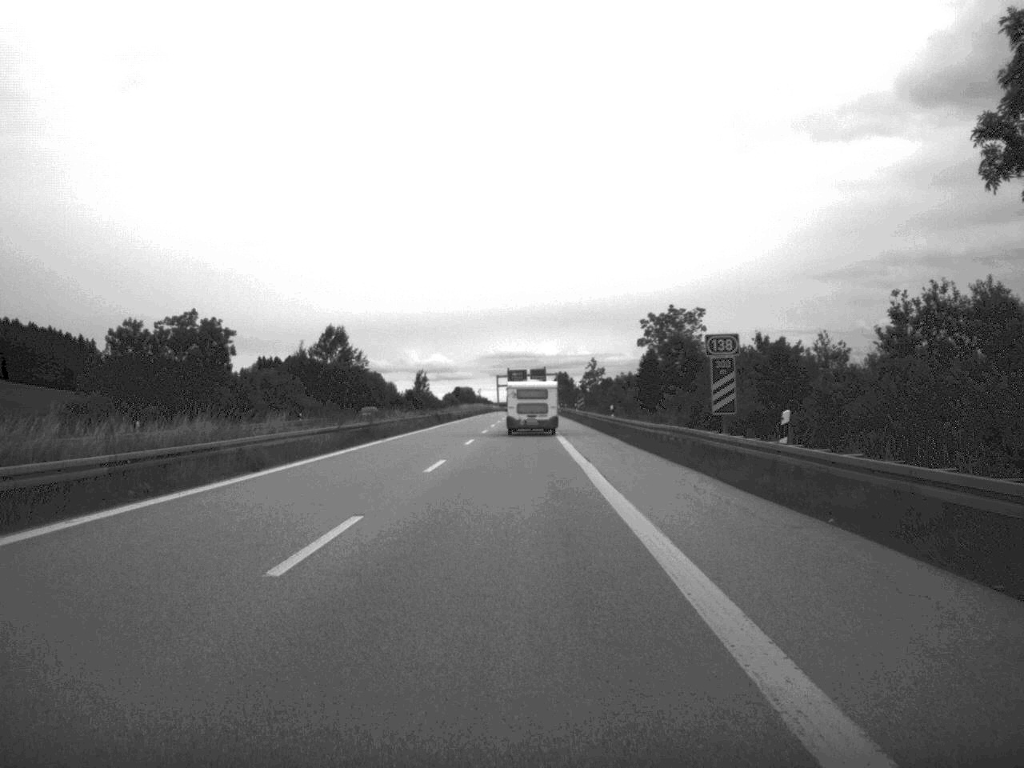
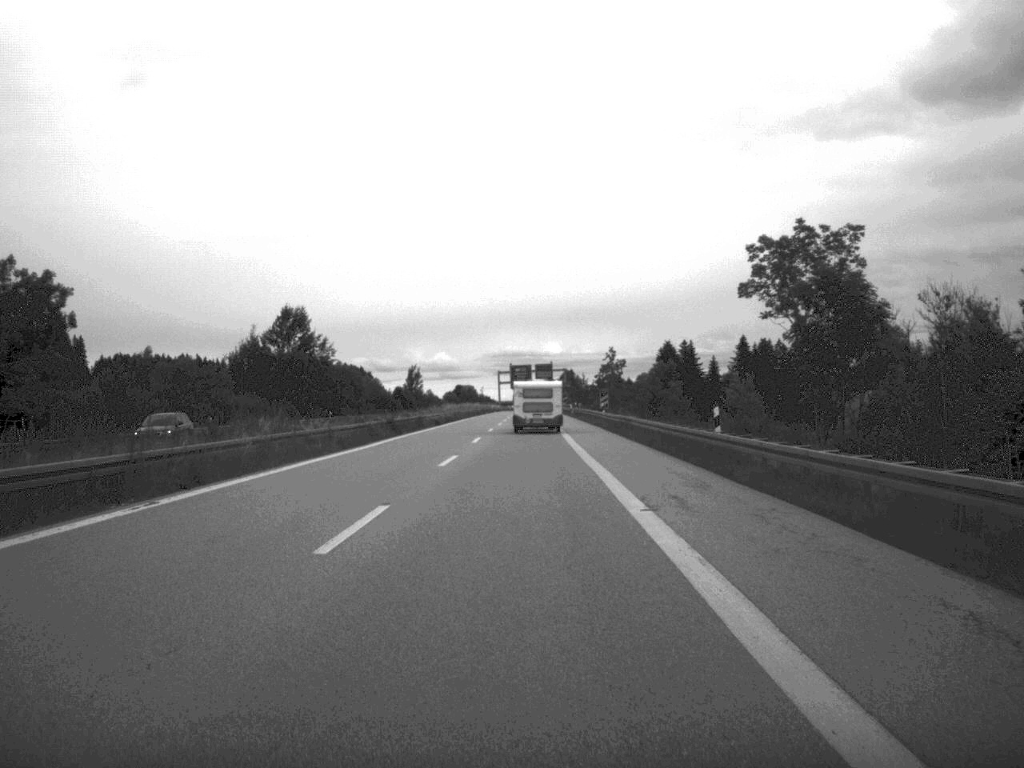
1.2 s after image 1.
(-0.1, +33.7) m; 0°
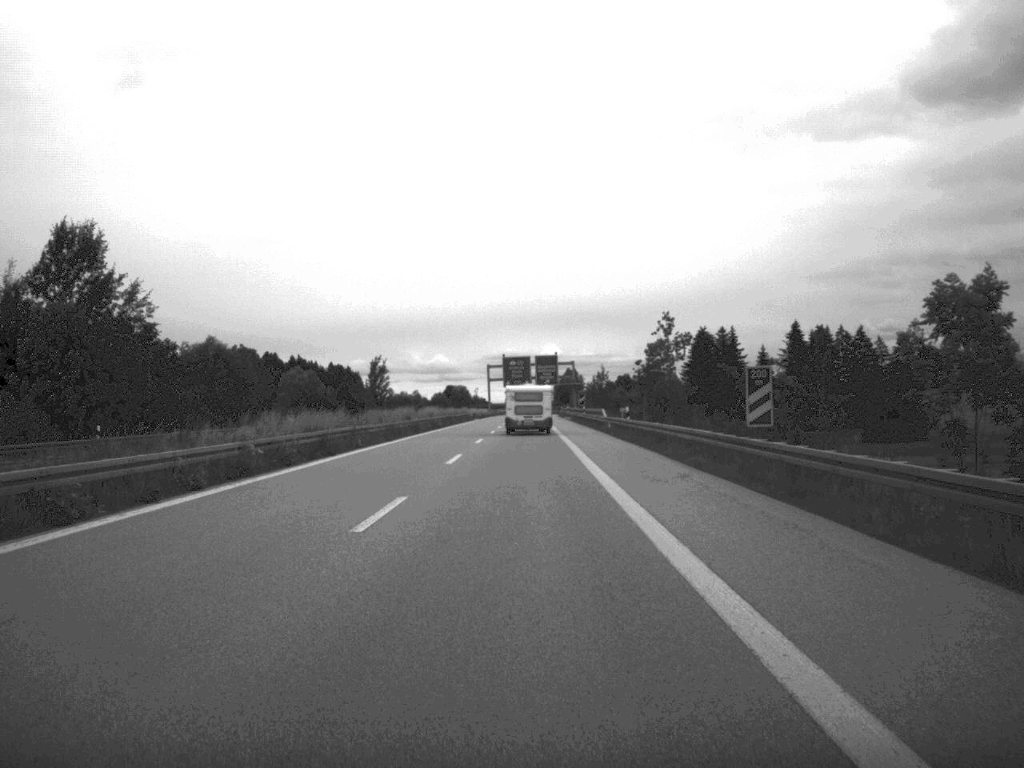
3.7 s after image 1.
(+0.2, +68.2) m; 0°
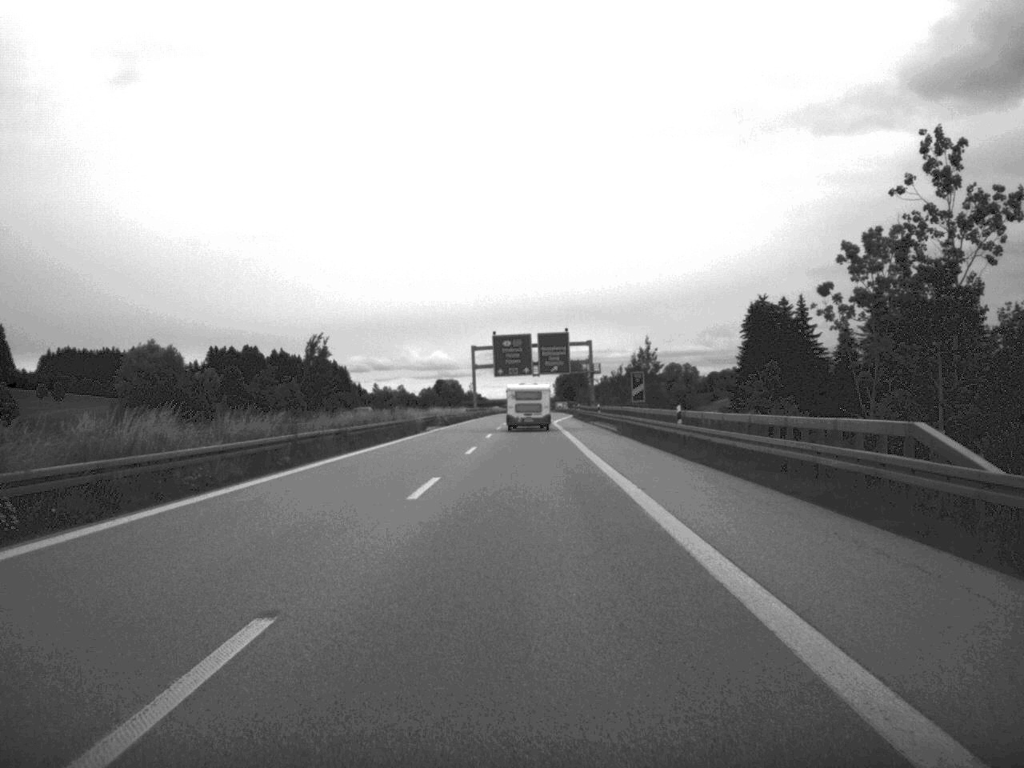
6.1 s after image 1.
(-0.1, +65.4) m; 0°
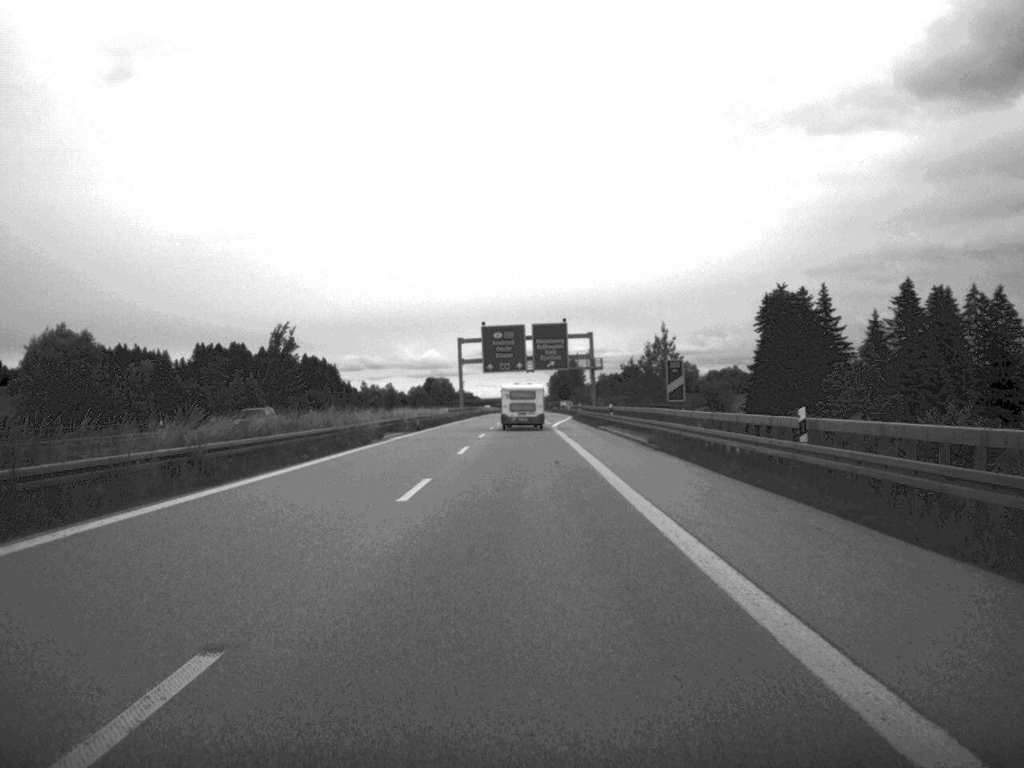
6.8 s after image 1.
(0.0, +18.7) m; 0°
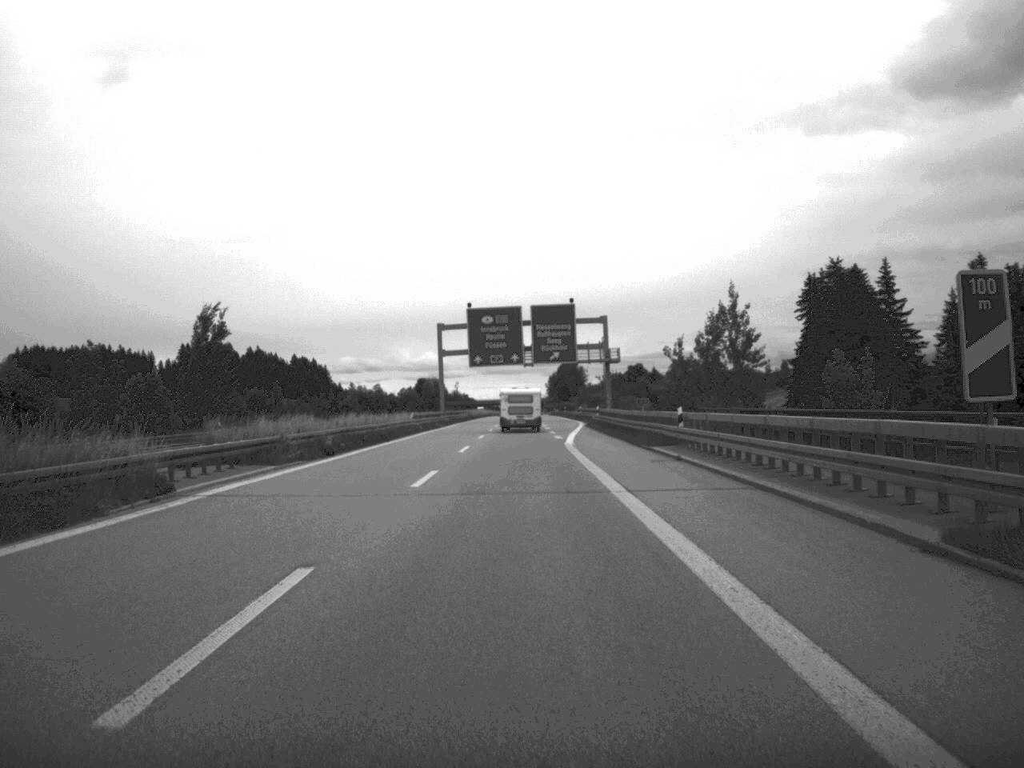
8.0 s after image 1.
(0.0, +31.6) m; 0°
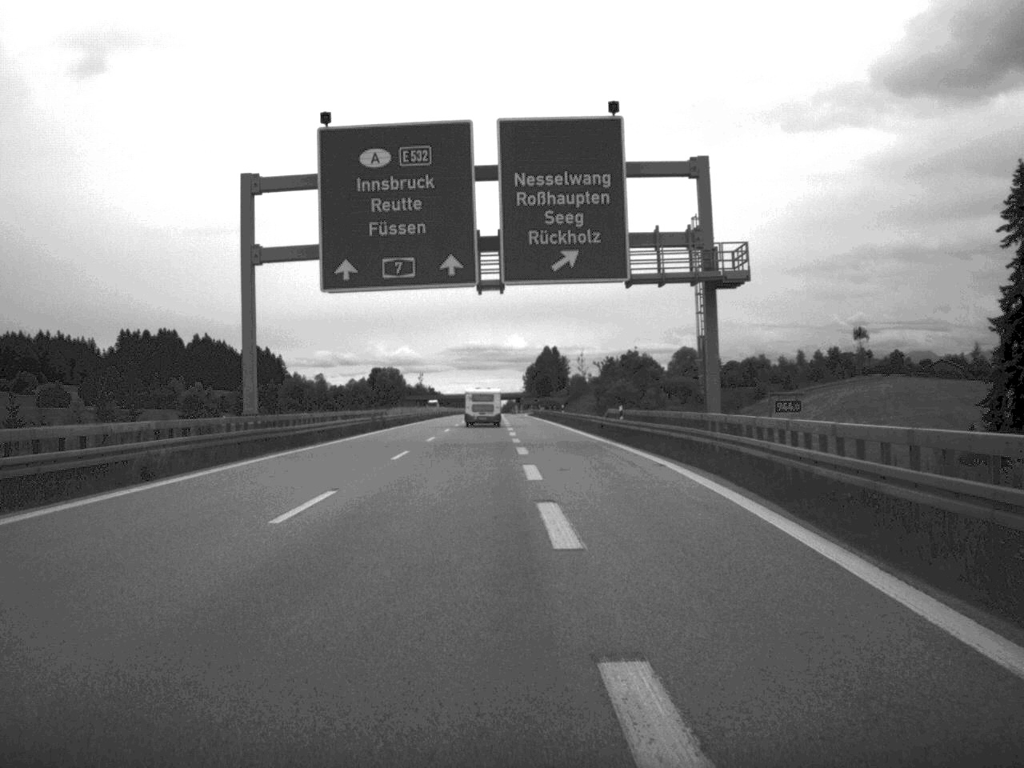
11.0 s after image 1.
(+0.5, +78.4) m; +1°
